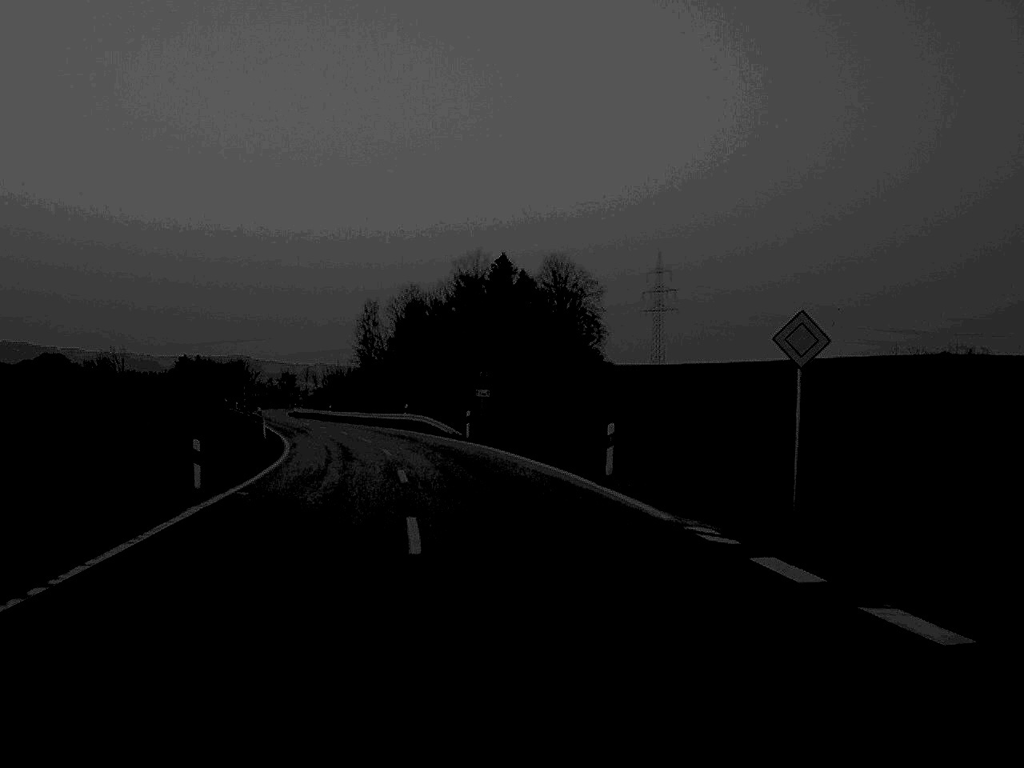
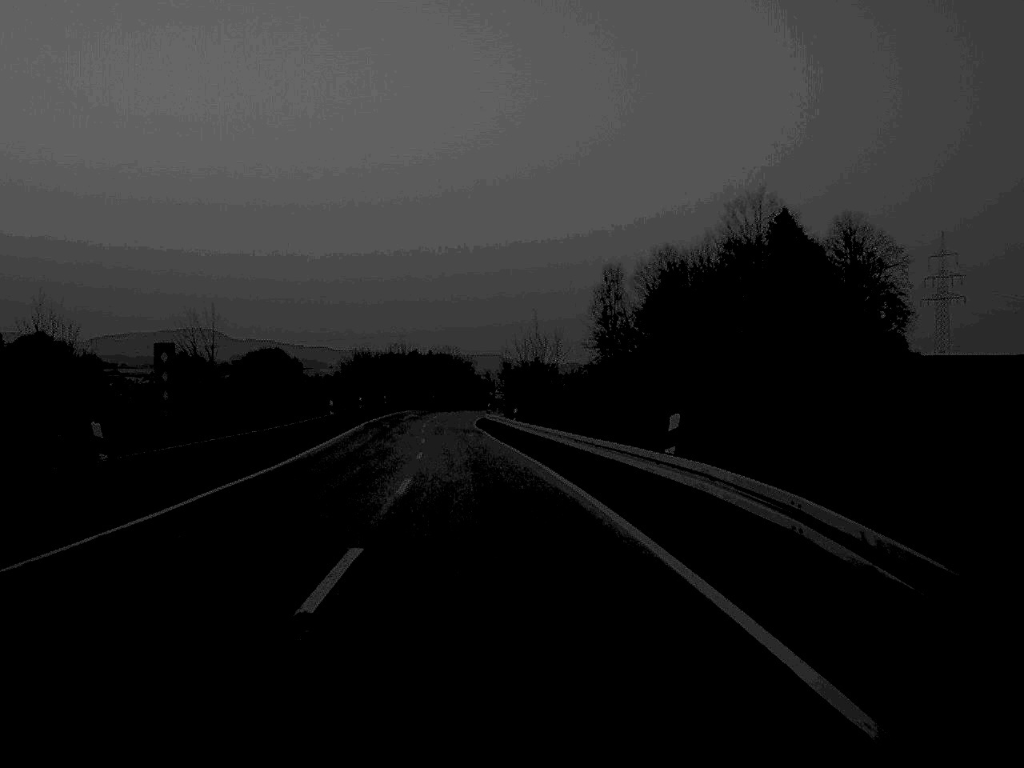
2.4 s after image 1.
(-4.9, +51.1) m; -11°
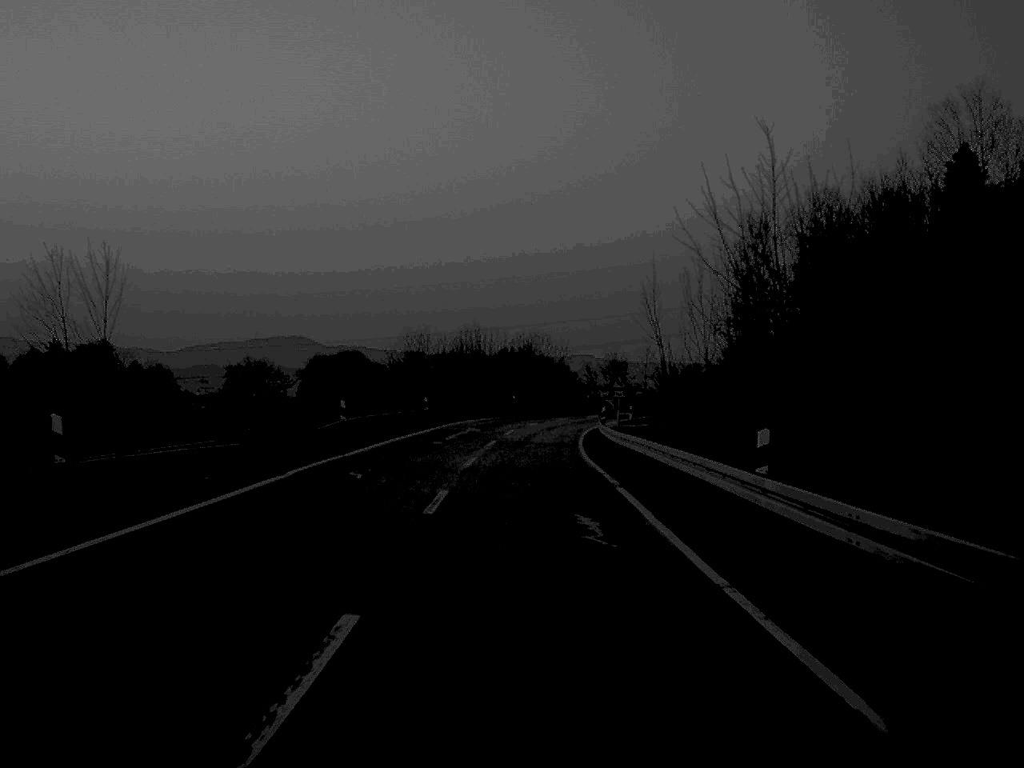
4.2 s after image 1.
(-1.9, +40.1) m; -4°
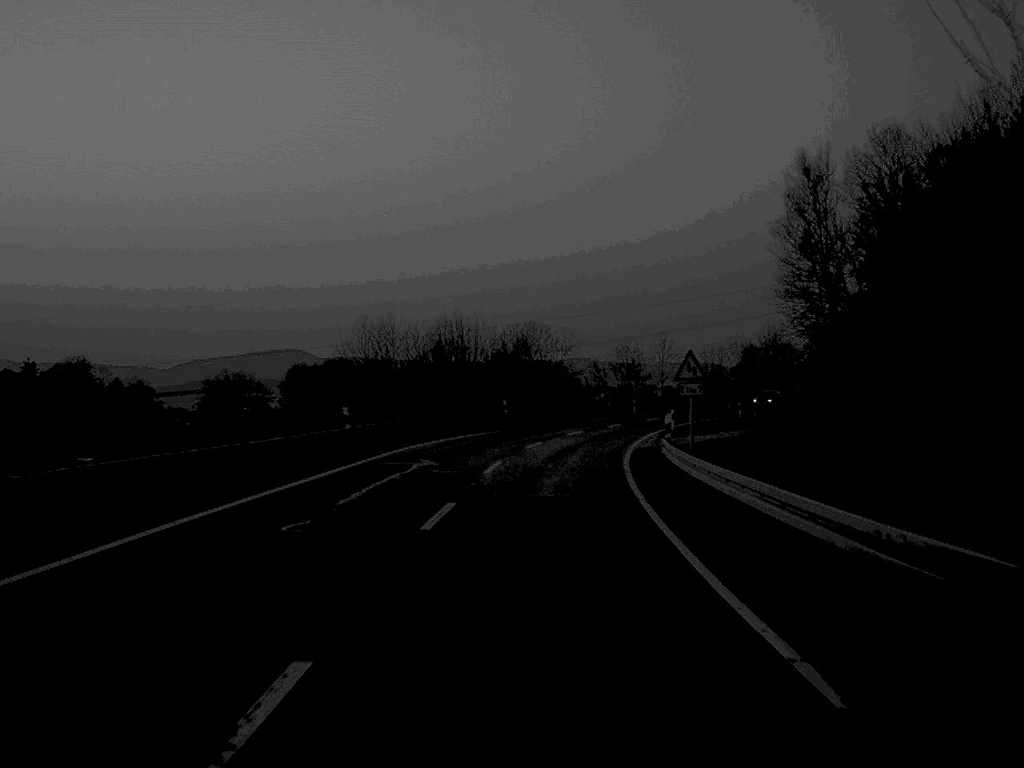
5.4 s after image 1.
(0.0, +24.9) m; 0°
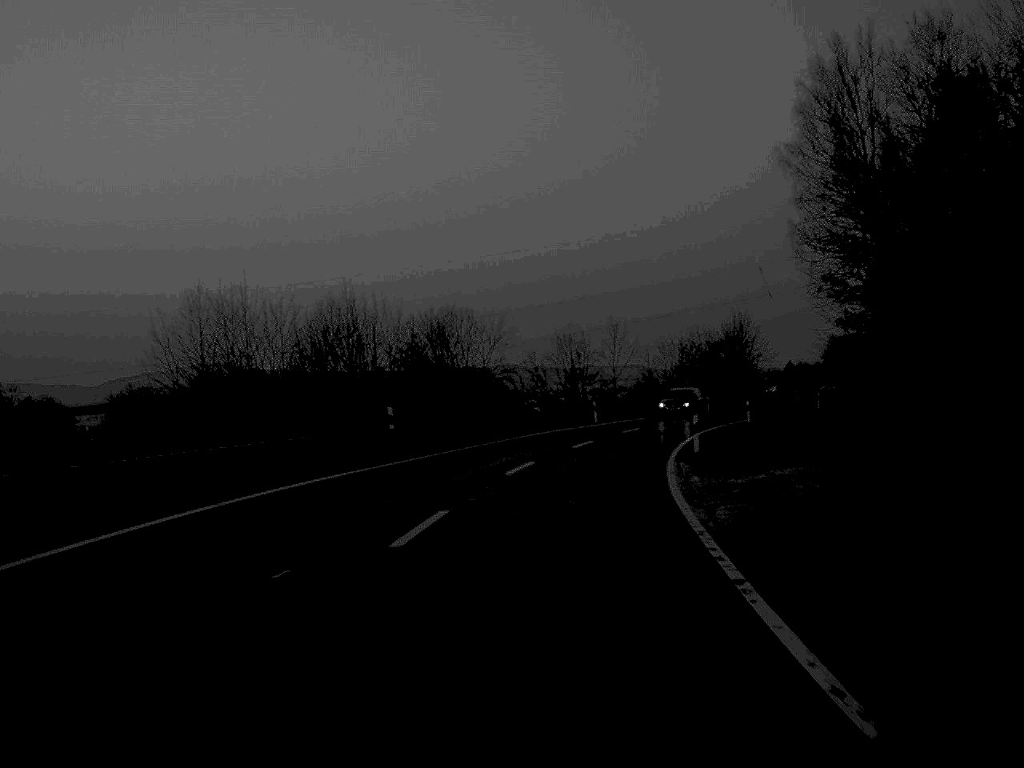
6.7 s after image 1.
(+0.6, +26.3) m; +3°
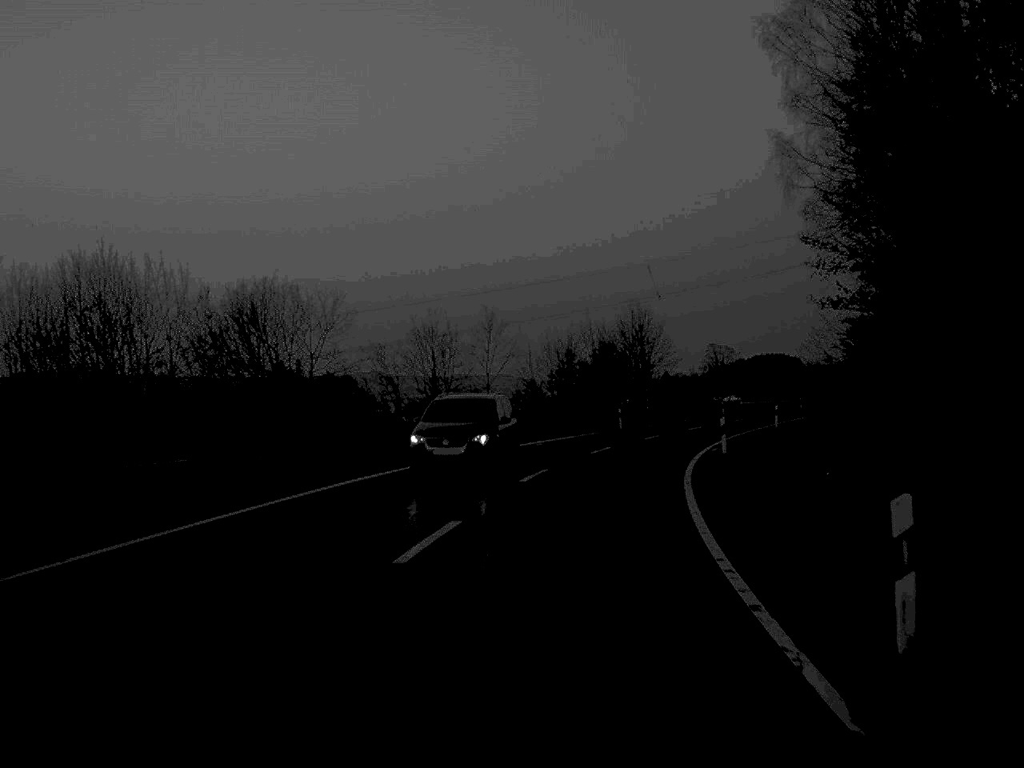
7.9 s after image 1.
(+1.2, +24.5) m; +6°
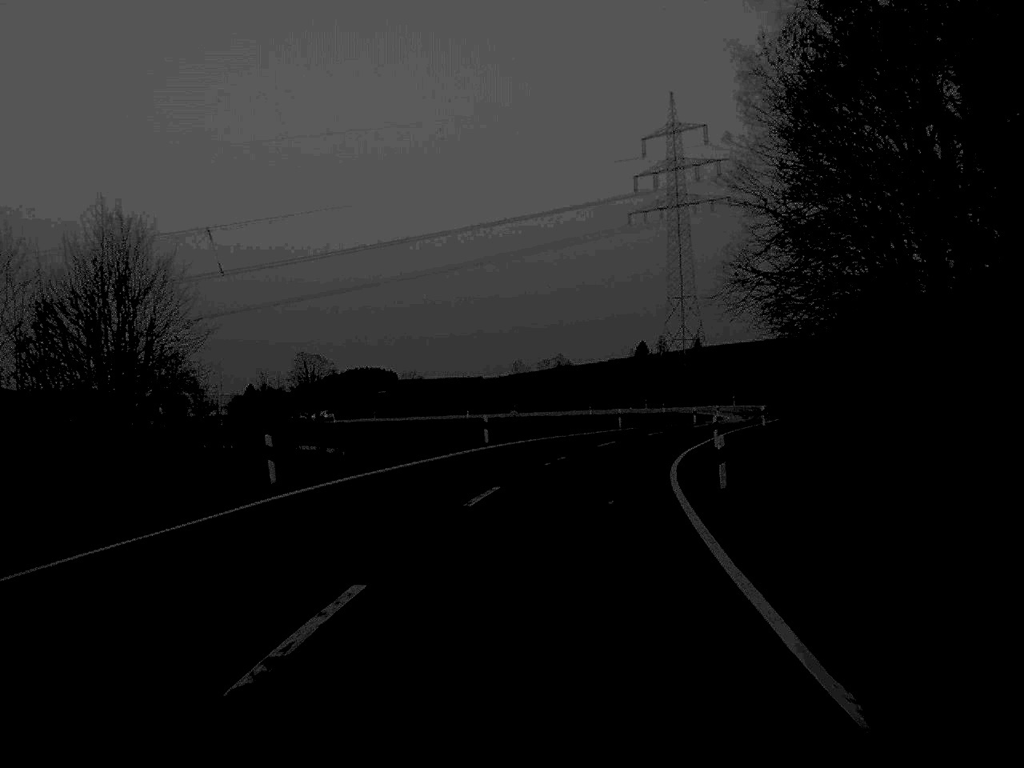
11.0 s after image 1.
(+10.4, +63.4) m; +18°
